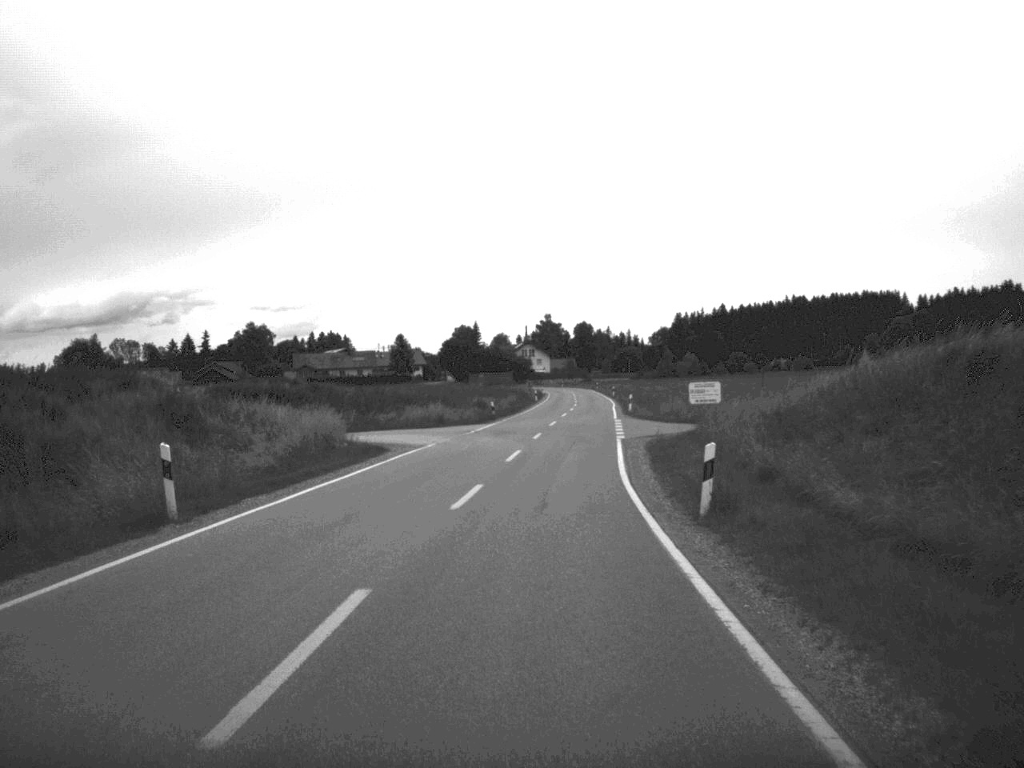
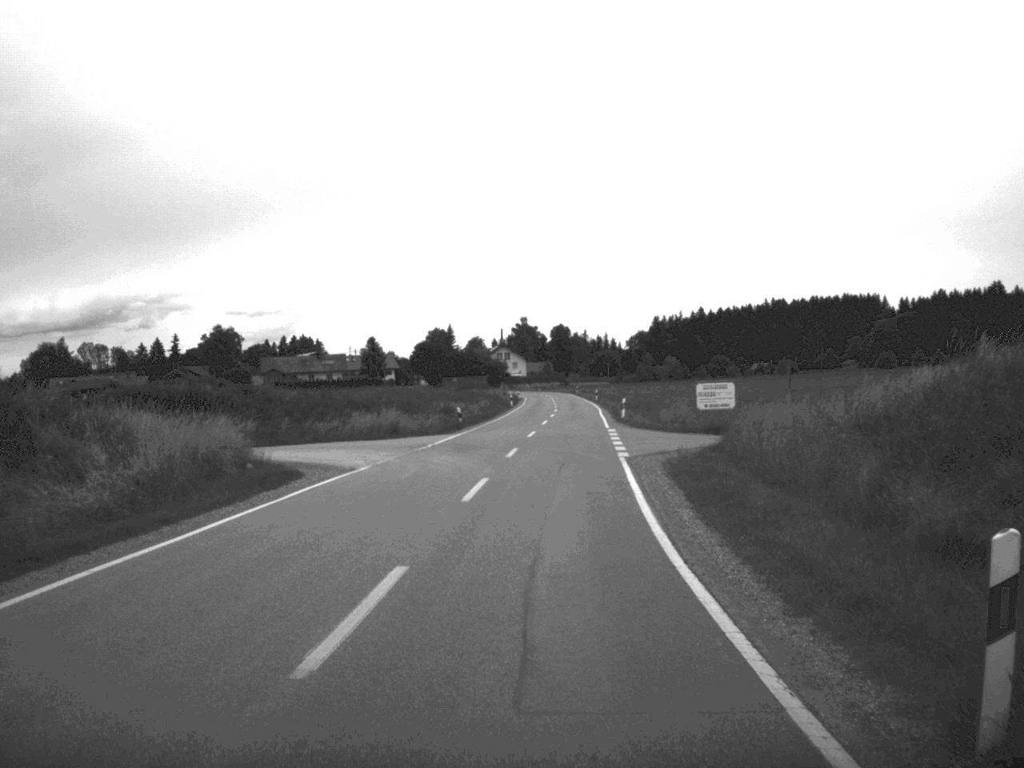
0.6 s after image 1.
(+0.1, +10.5) m; +1°
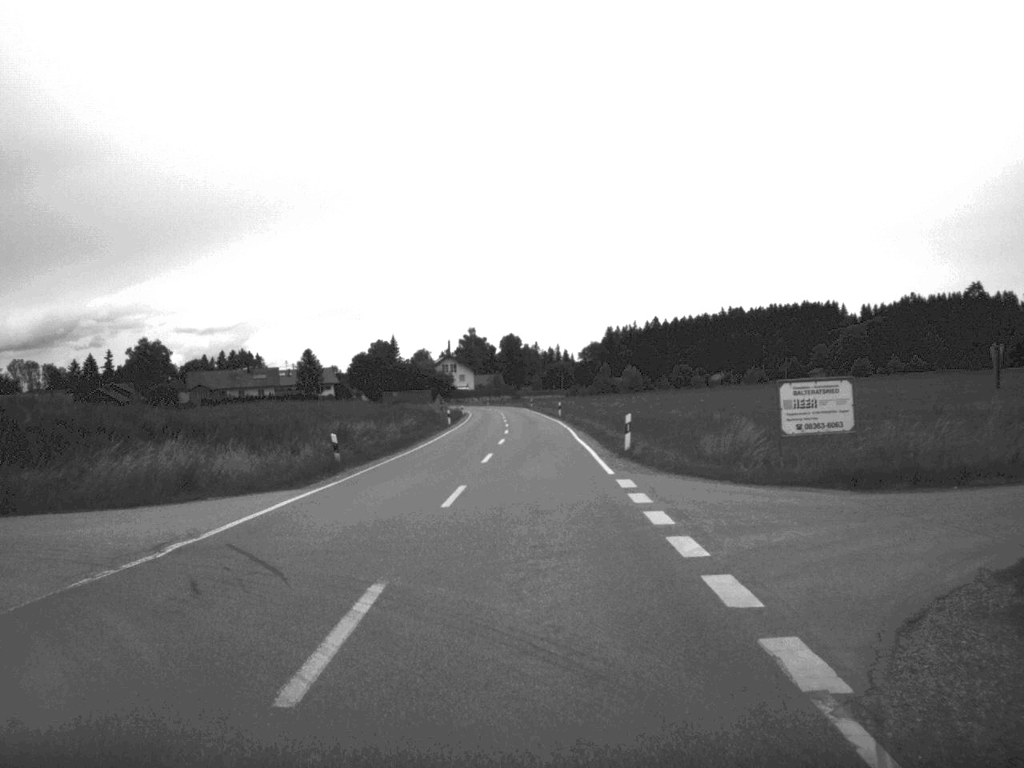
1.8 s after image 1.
(+0.5, +24.1) m; +2°
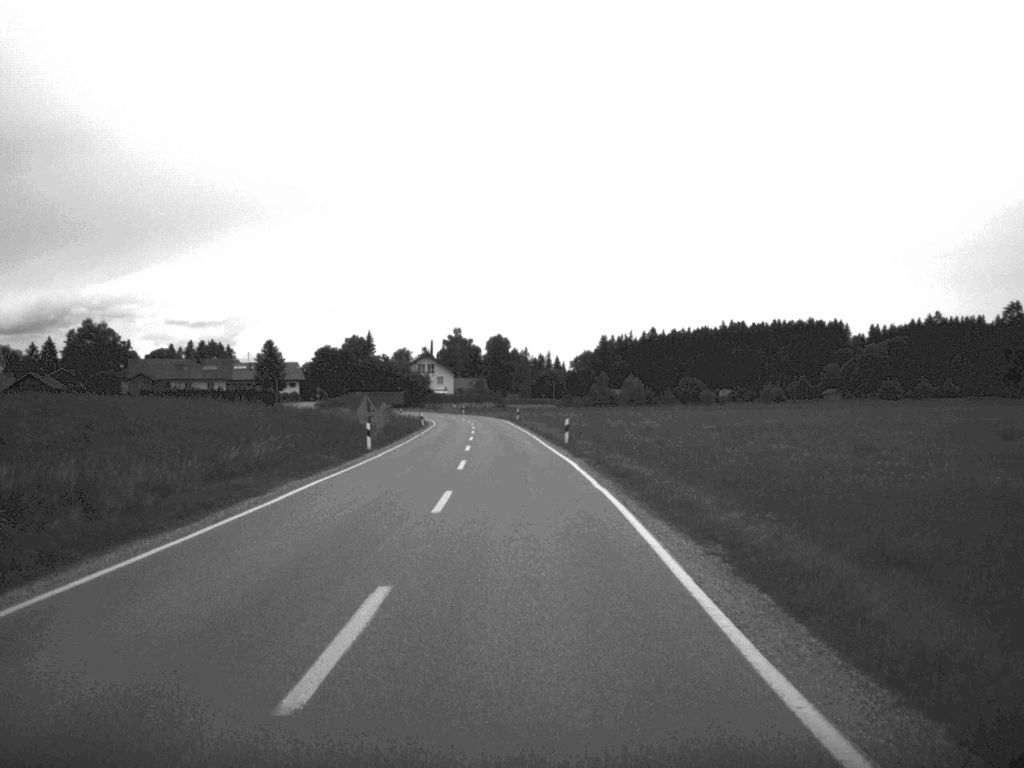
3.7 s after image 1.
(+0.2, +35.2) m; 0°
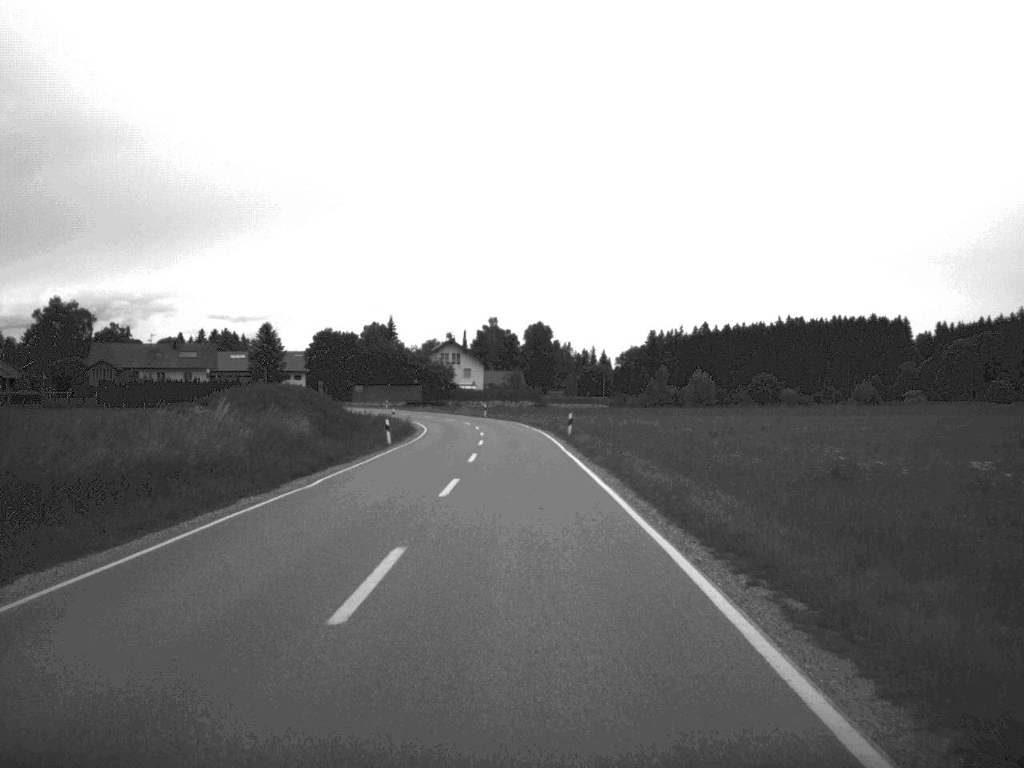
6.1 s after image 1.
(-0.7, +44.5) m; -2°
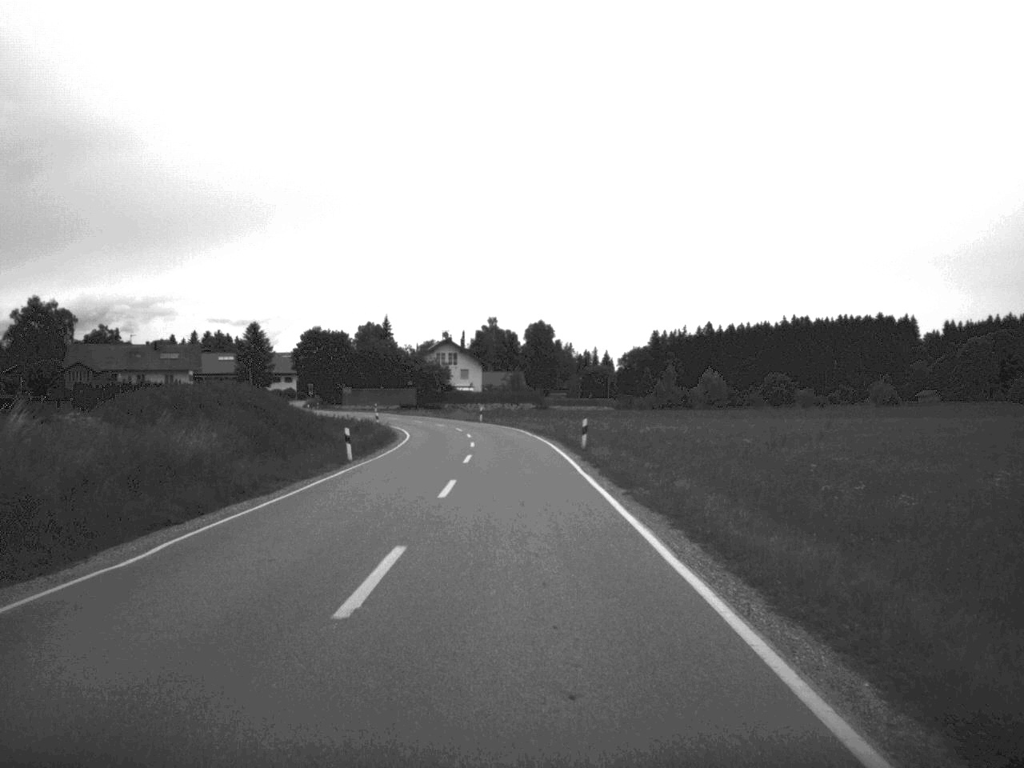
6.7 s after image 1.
(0.0, +11.3) m; 0°
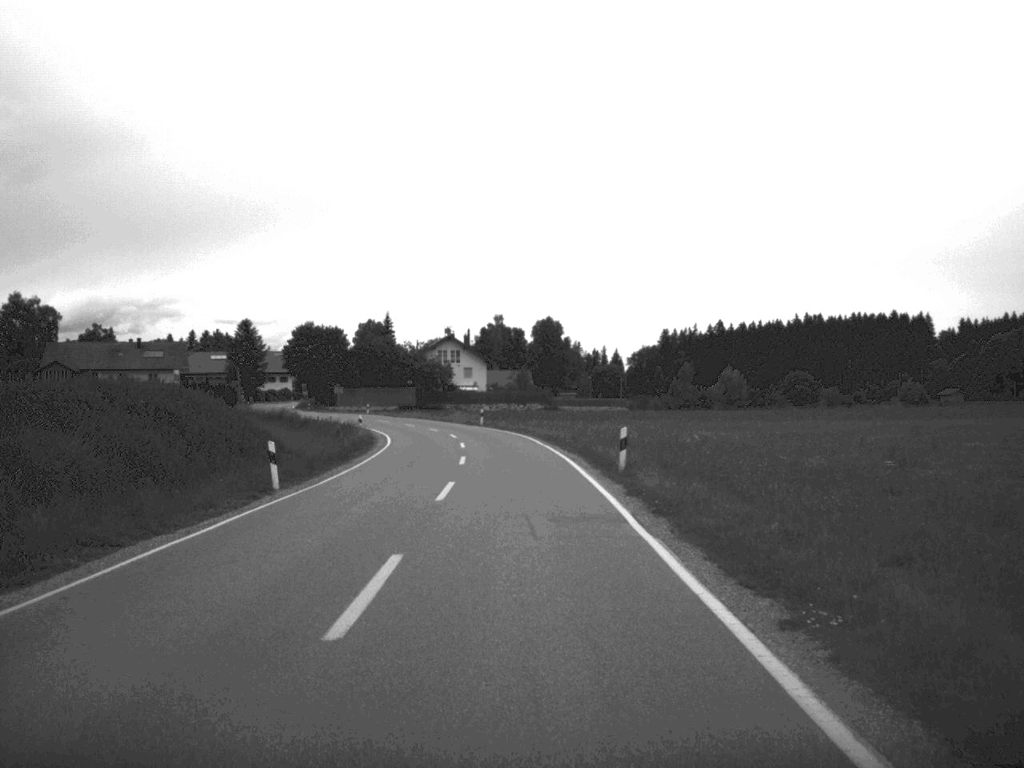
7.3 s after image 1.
(0.0, +12.4) m; 0°
